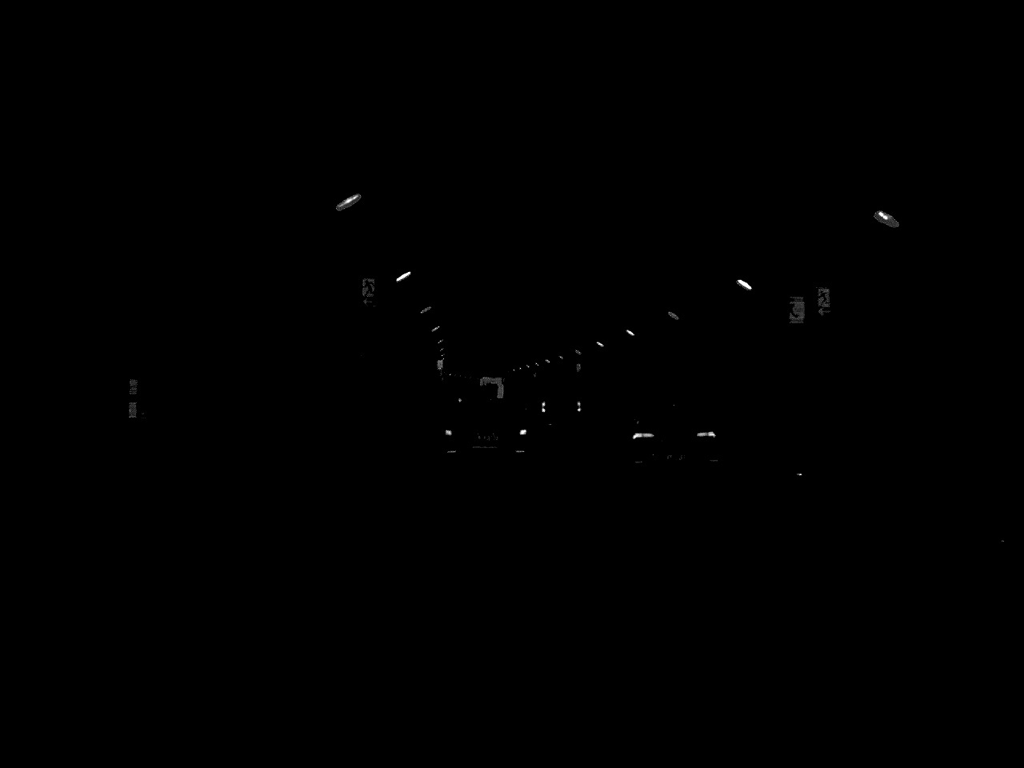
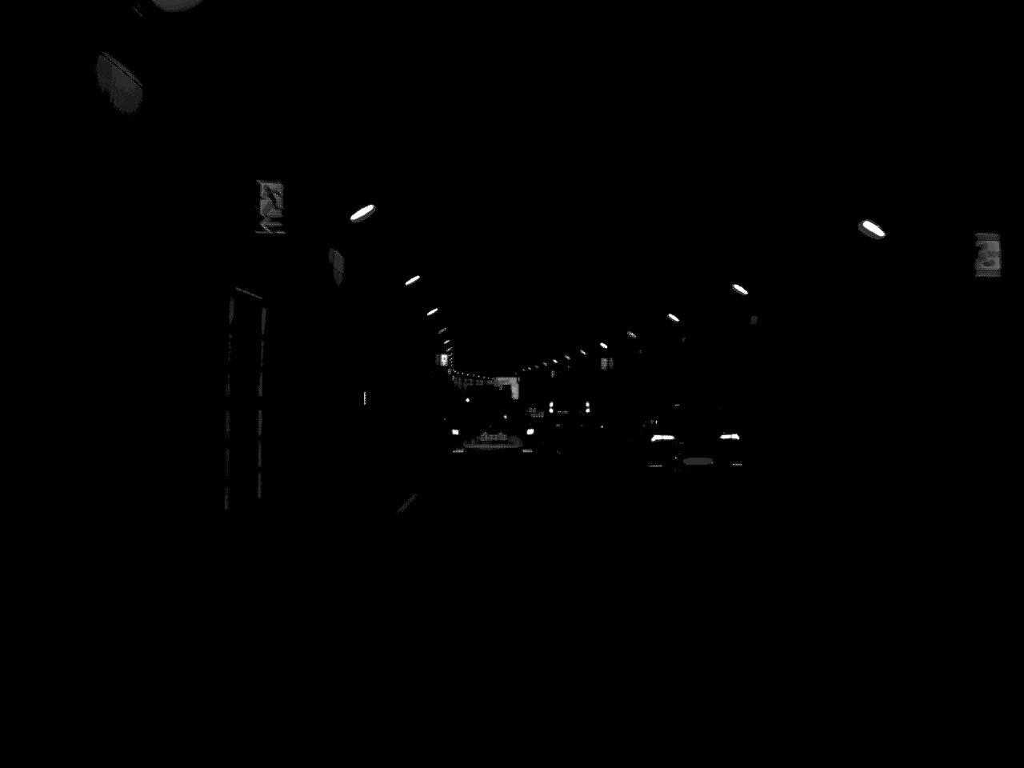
(-0.1, +10.4) m; -1°
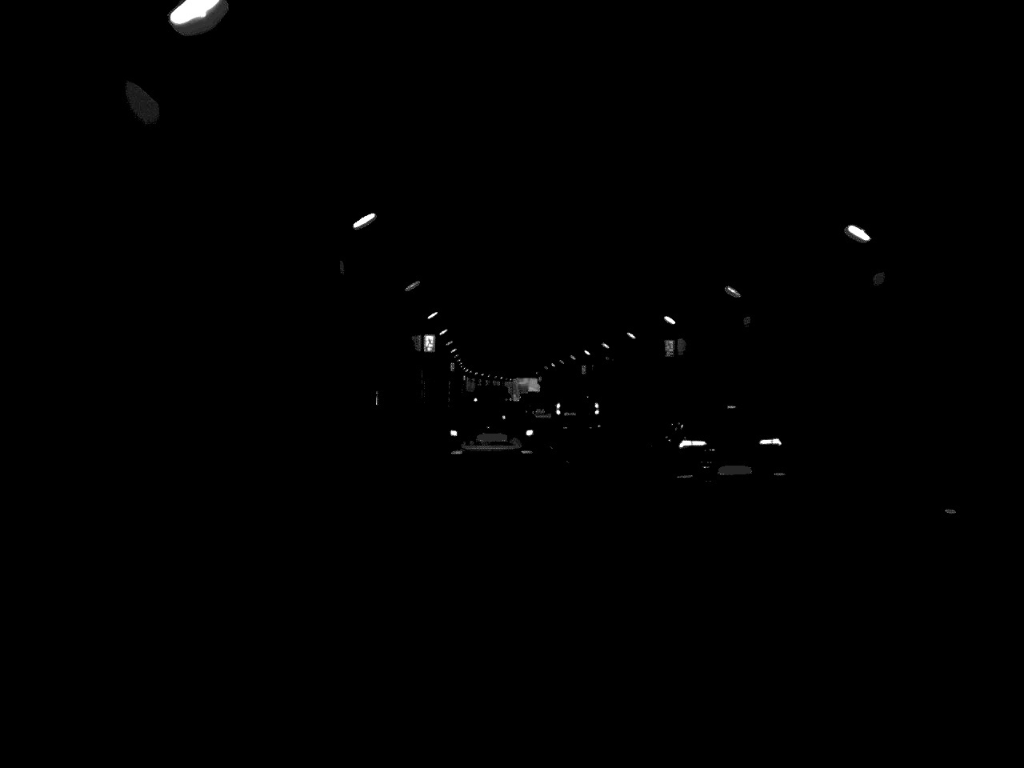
(-0.2, +22.4) m; -1°
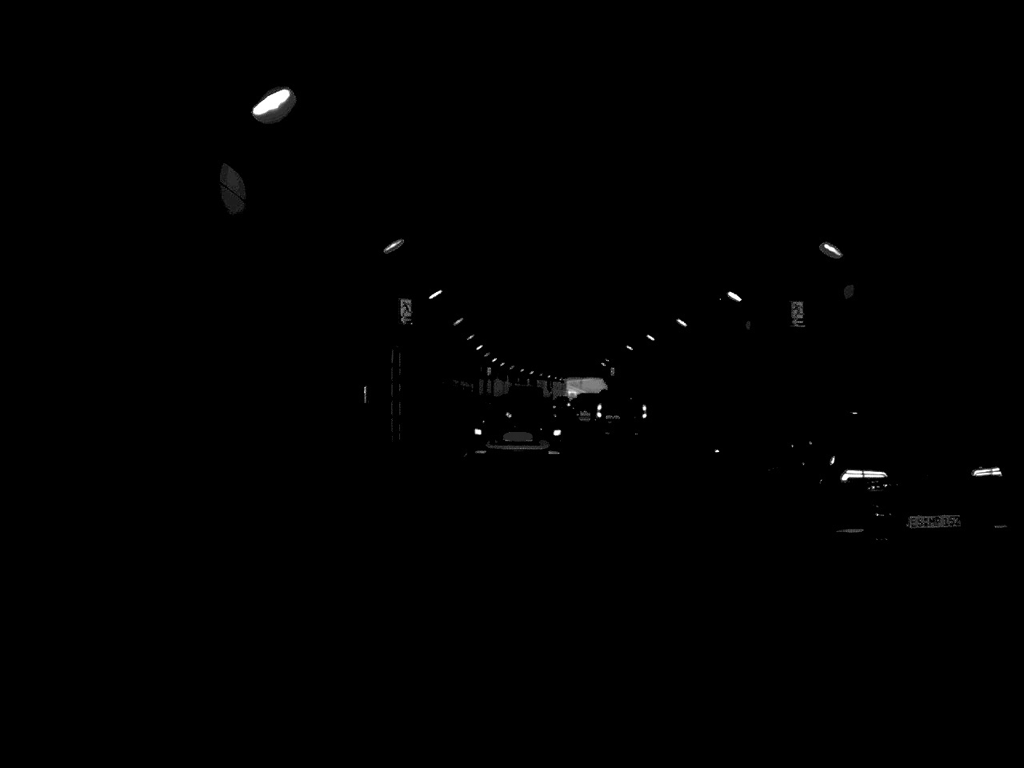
(-1.1, +54.7) m; -2°
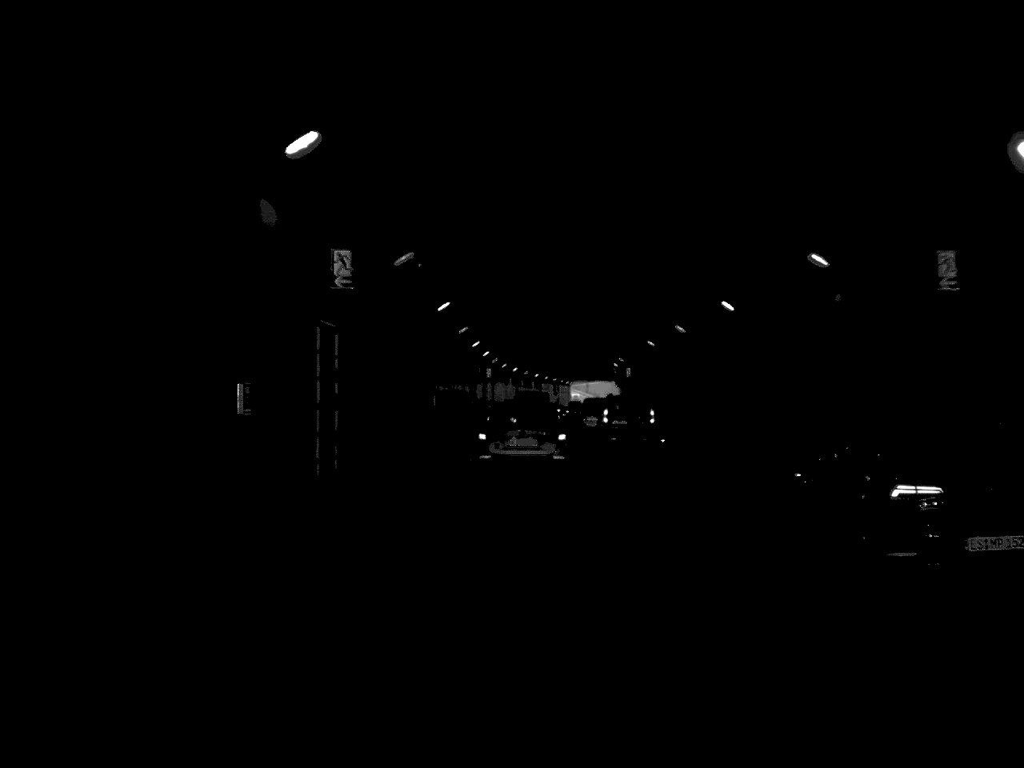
(0.0, +9.9) m; 0°
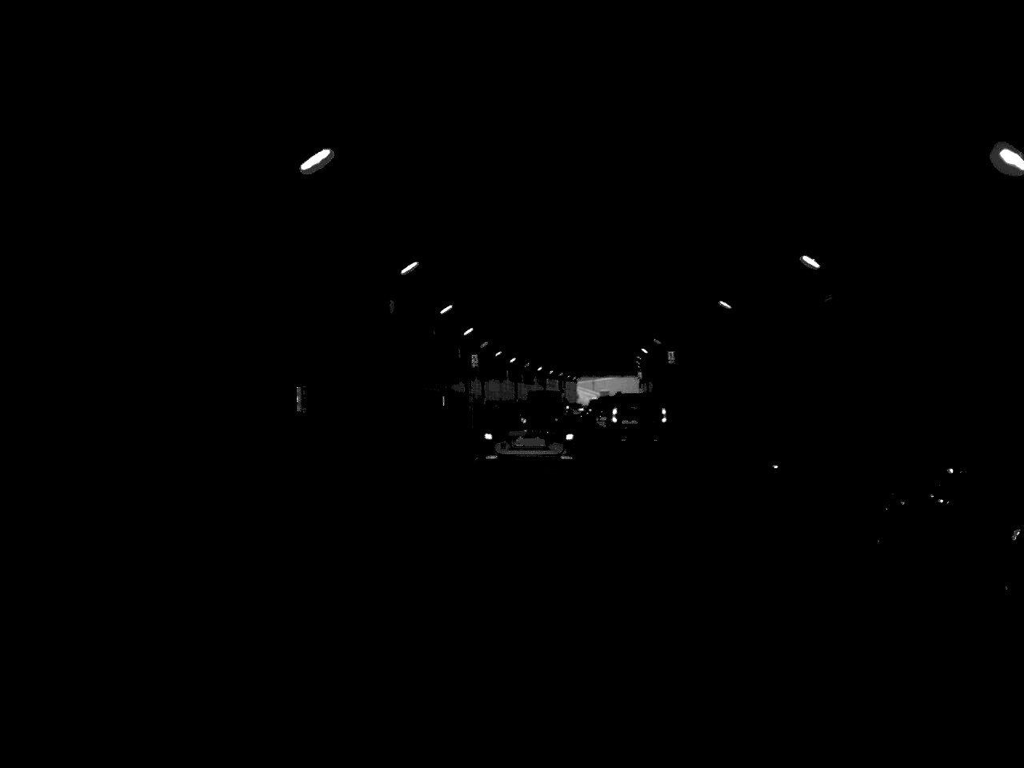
(0.0, +22.3) m; 0°
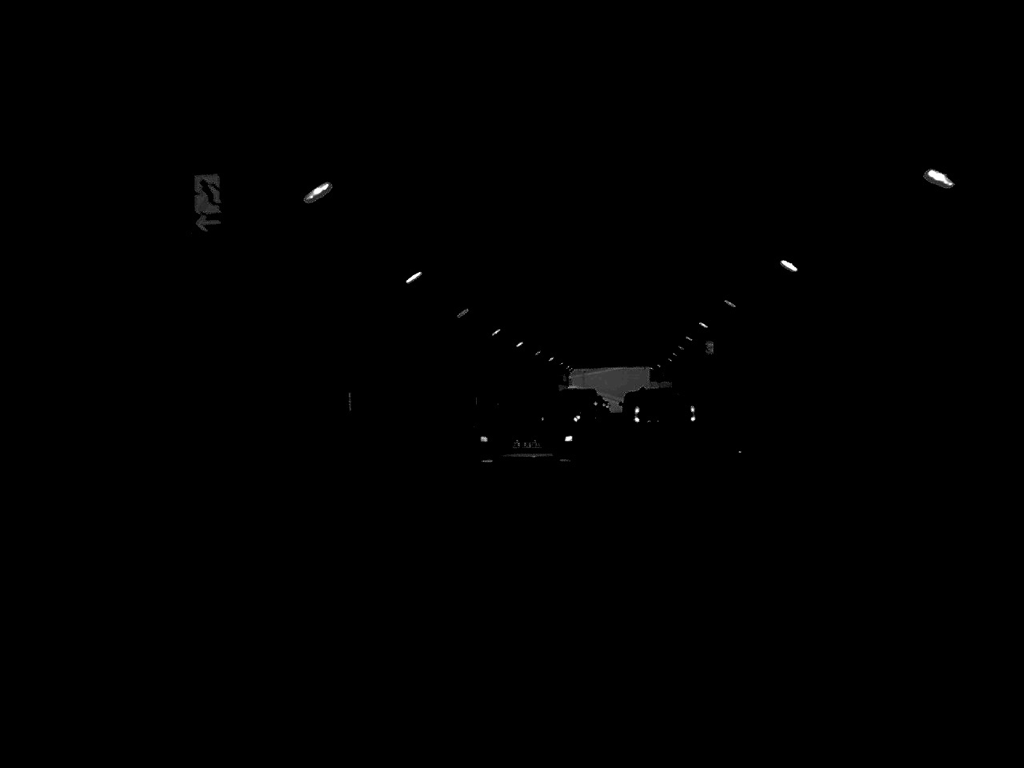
(+0.3, +43.8) m; +1°
